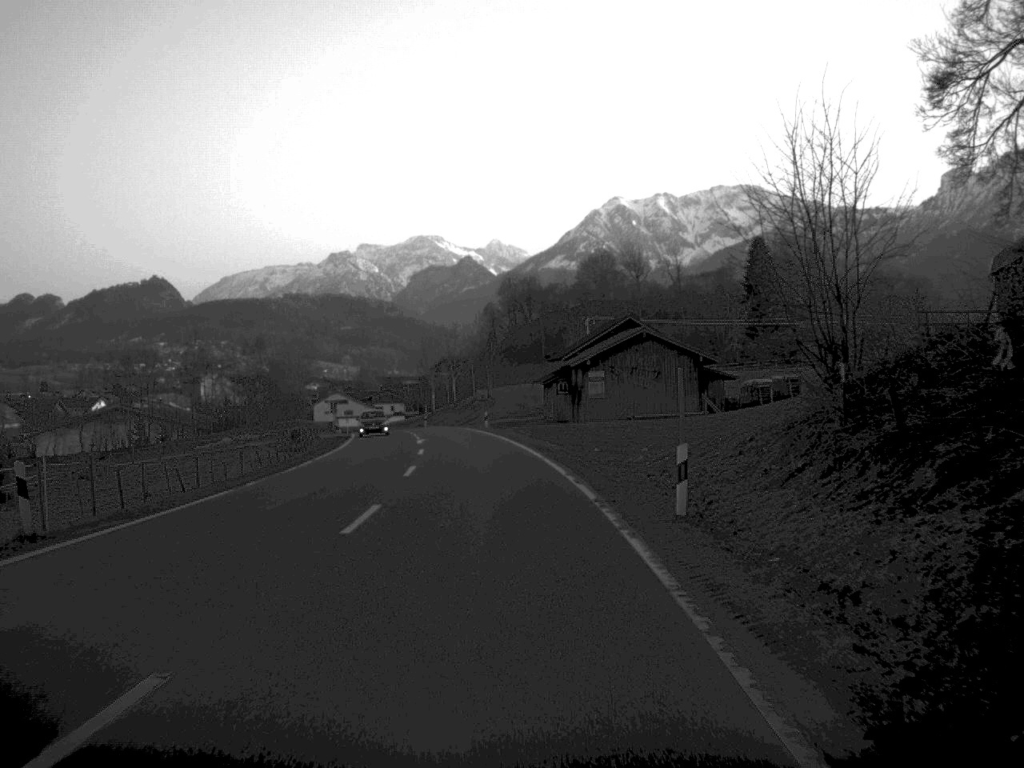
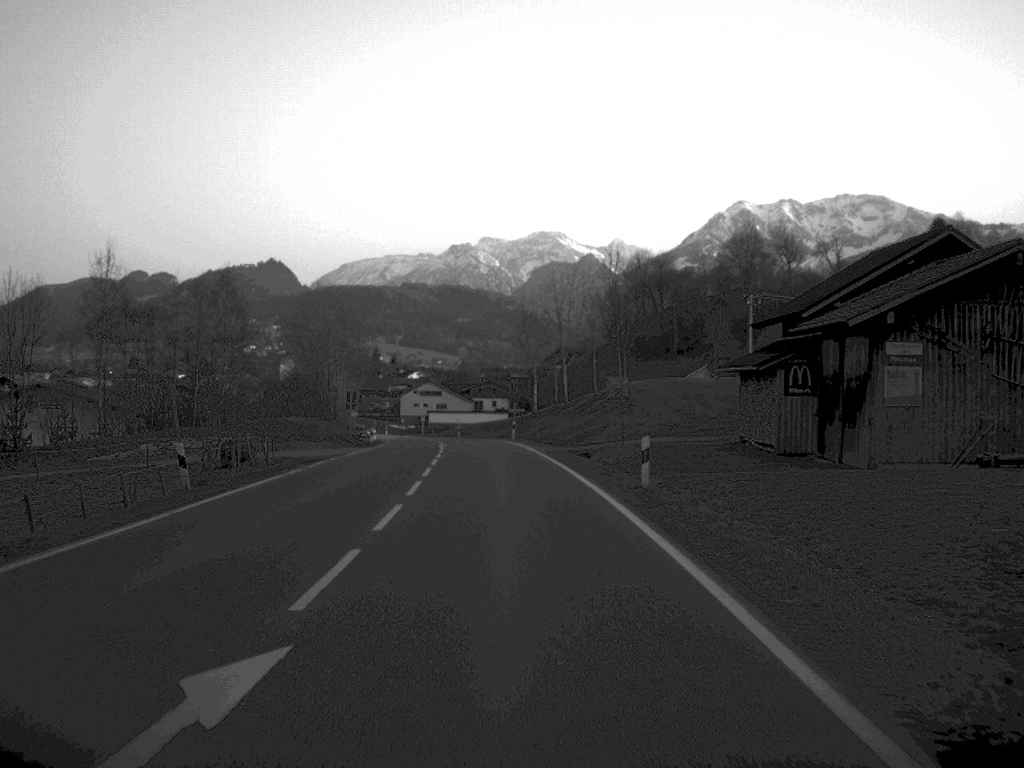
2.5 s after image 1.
(-2.1, +47.6) m; -5°
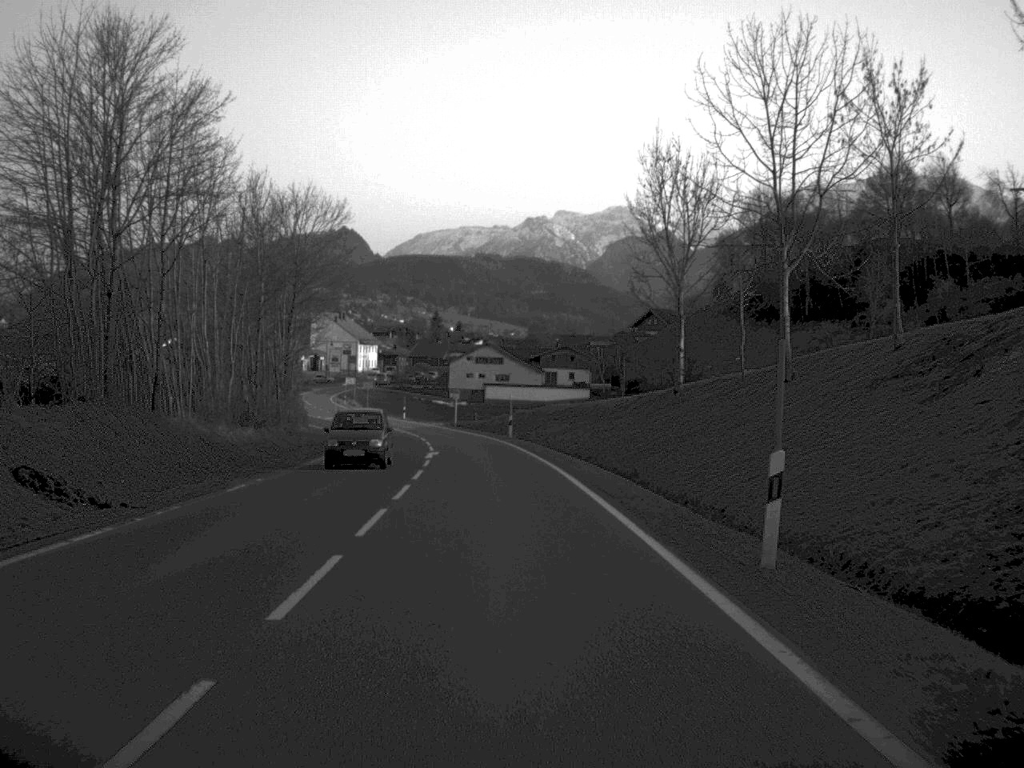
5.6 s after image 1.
(-2.0, +59.9) m; -3°
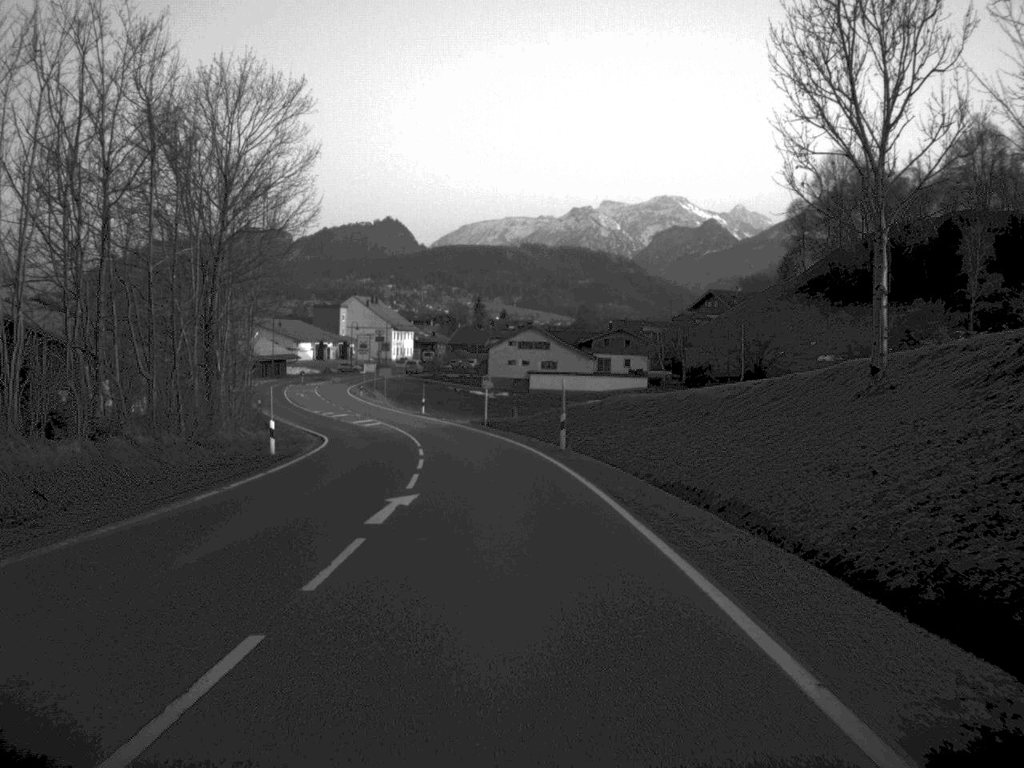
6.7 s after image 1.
(-0.4, +22.5) m; -2°
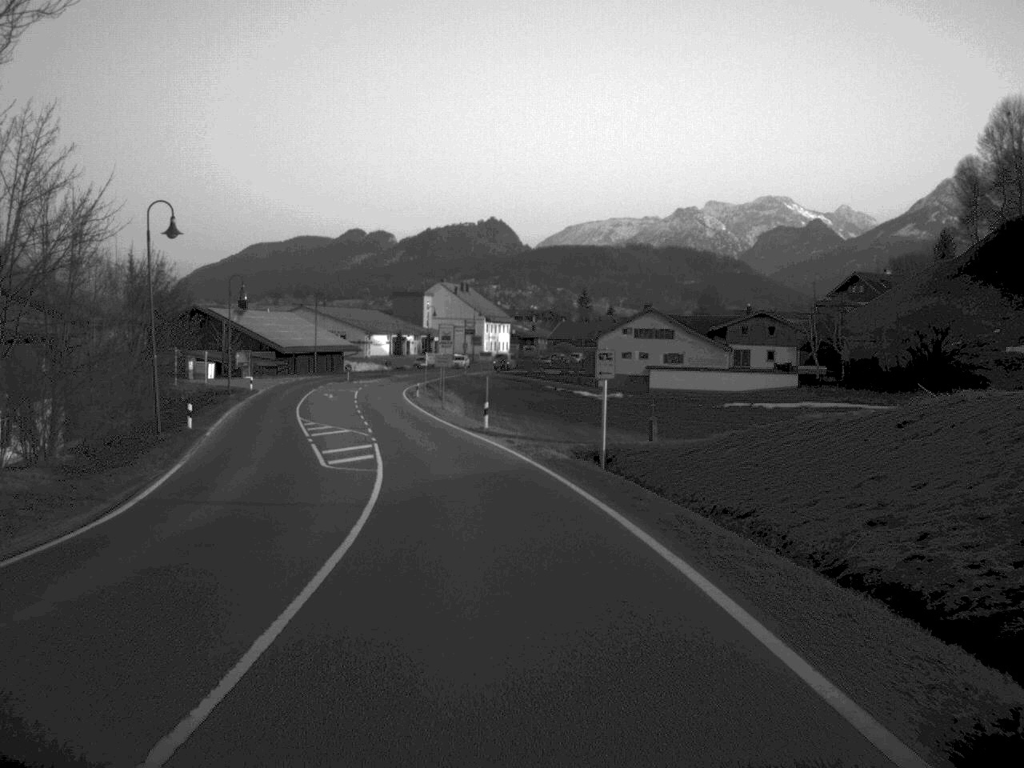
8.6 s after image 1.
(-1.2, +35.2) m; -5°
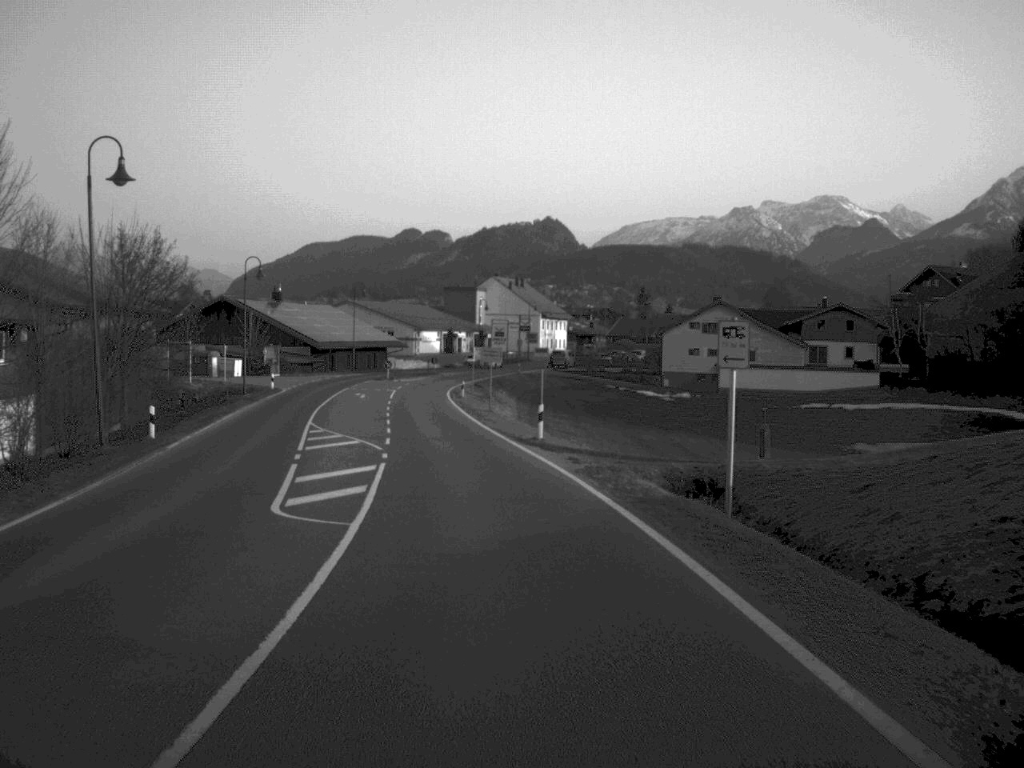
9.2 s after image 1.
(-0.2, +10.5) m; -2°
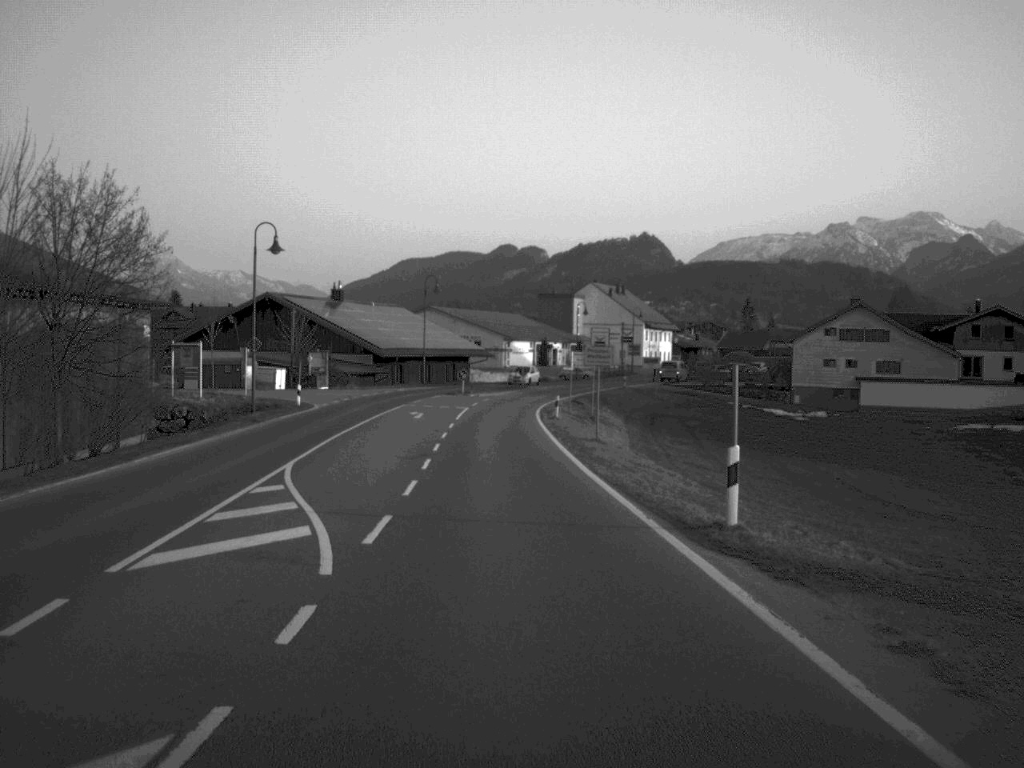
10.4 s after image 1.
(-0.7, +19.1) m; -4°
